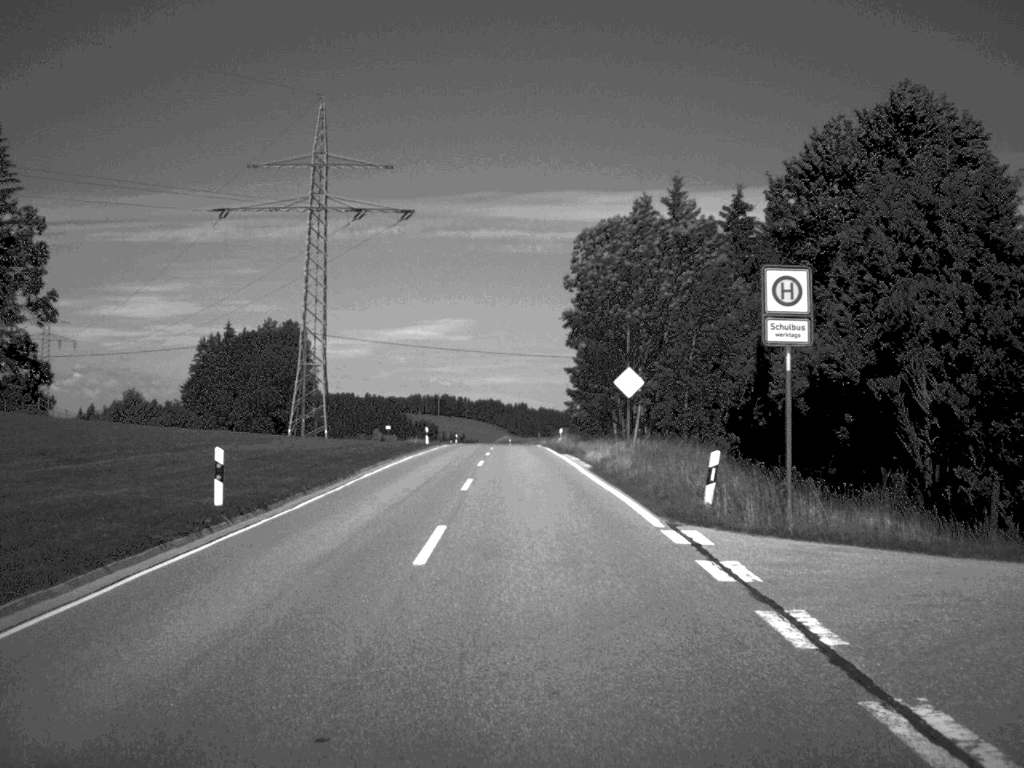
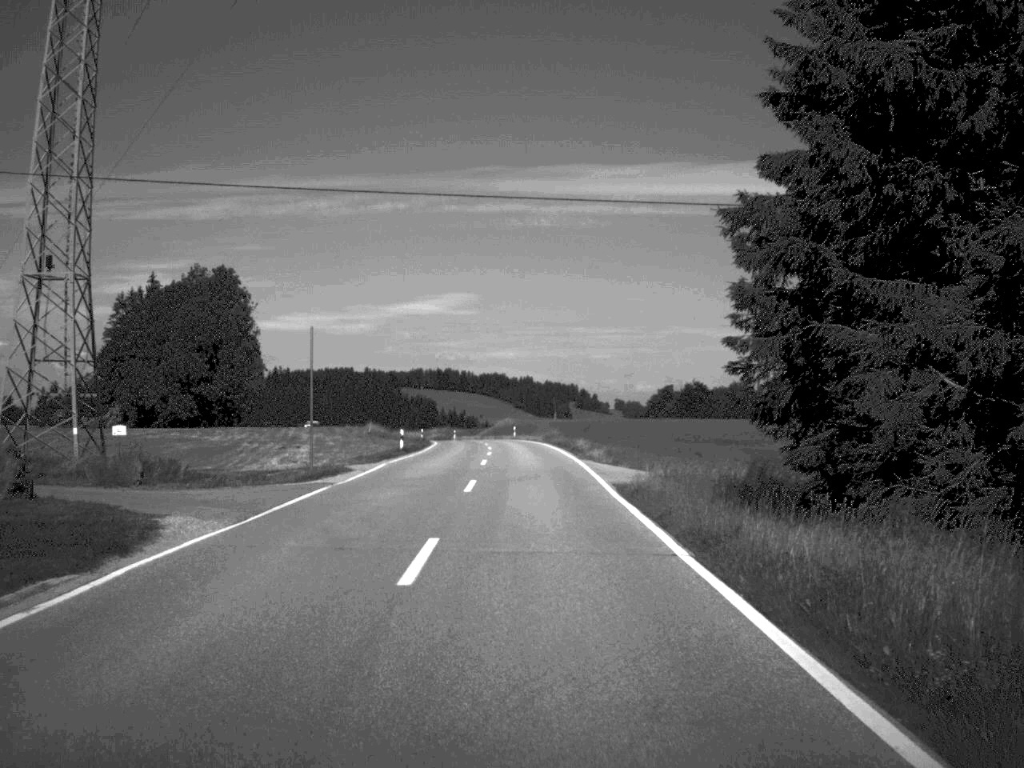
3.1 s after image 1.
(-0.6, +58.9) m; 0°
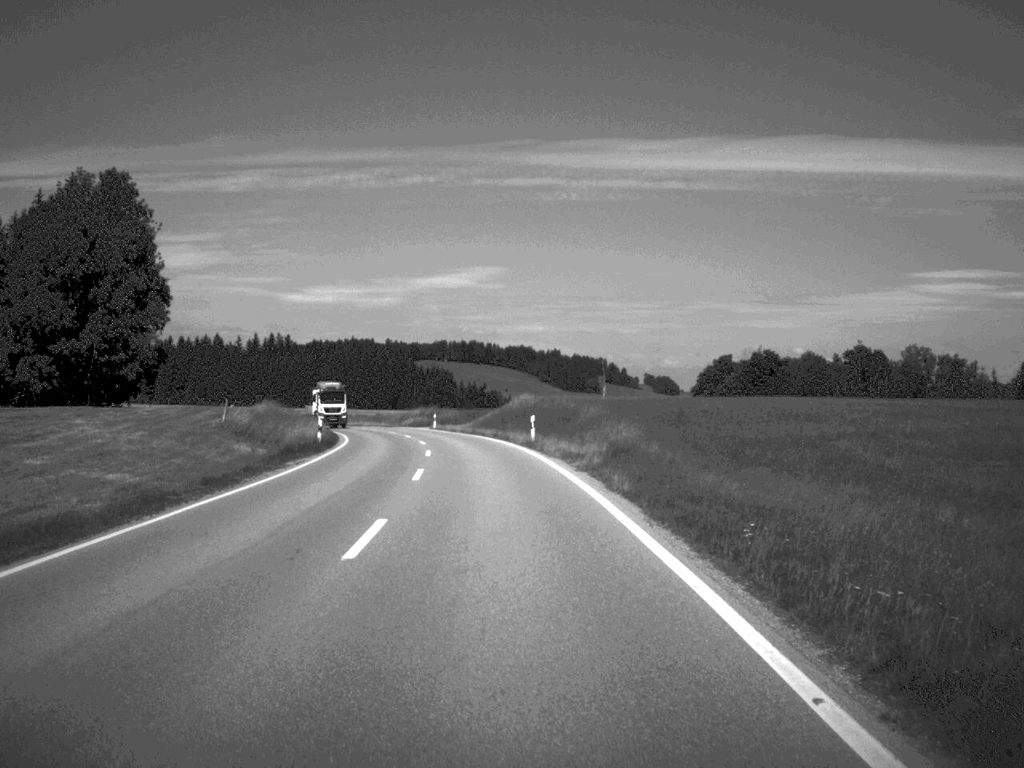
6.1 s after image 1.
(-0.3, +58.8) m; -2°
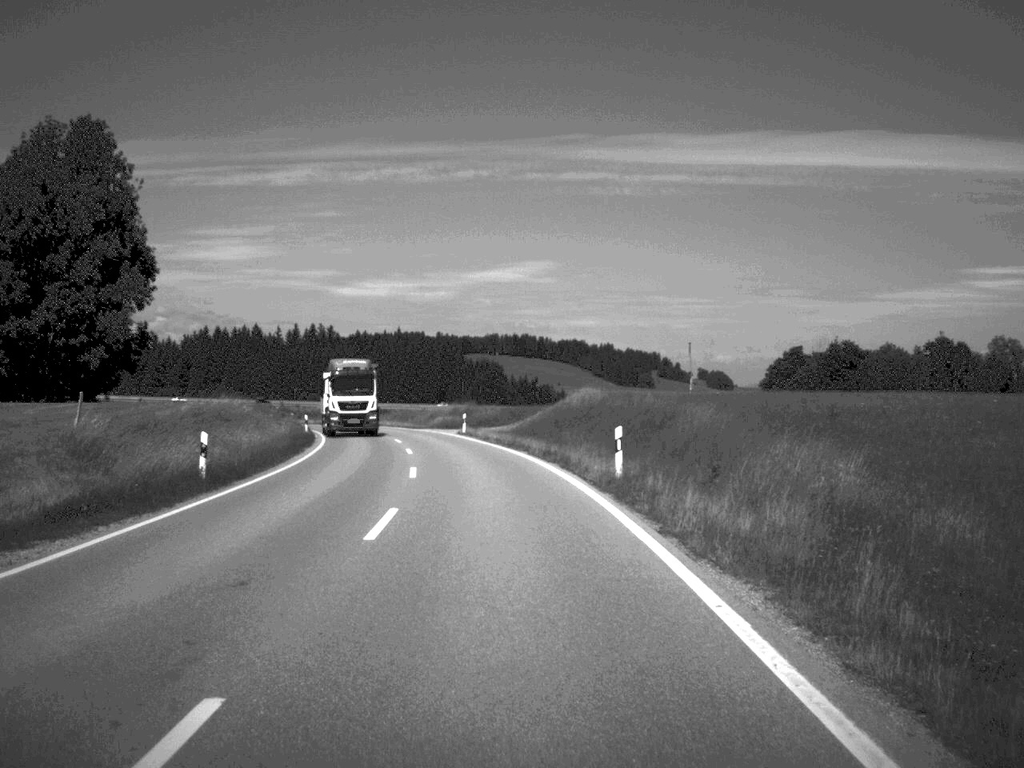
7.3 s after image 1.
(-0.5, +22.2) m; -2°
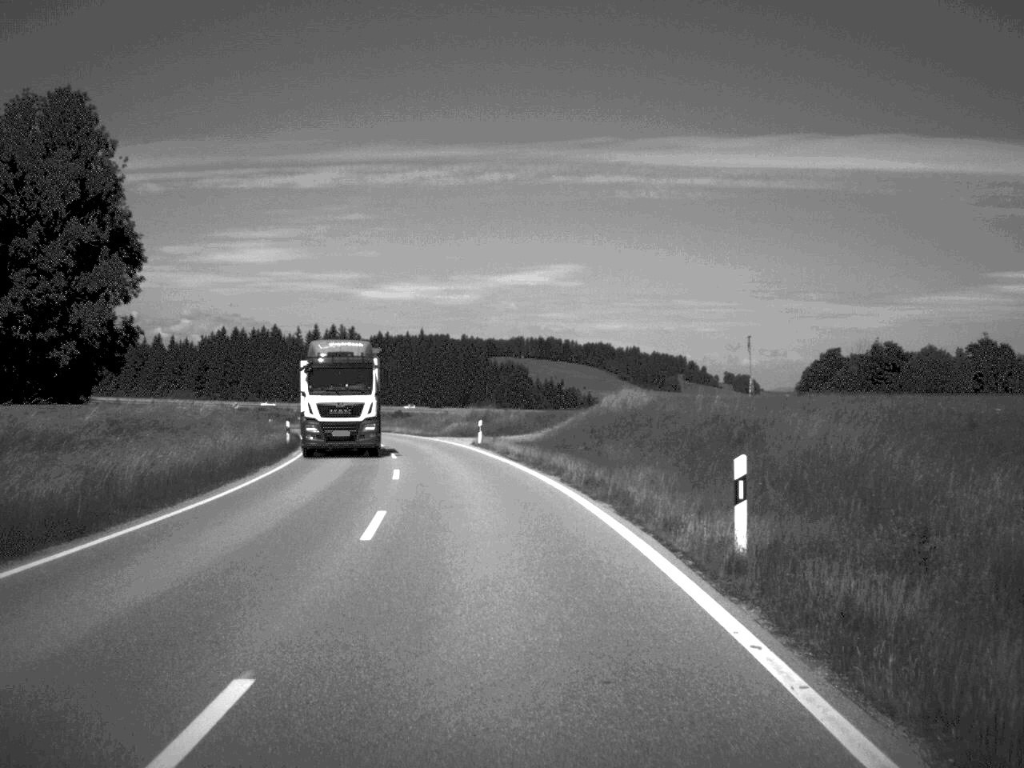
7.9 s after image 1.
(-0.1, +10.9) m; -1°
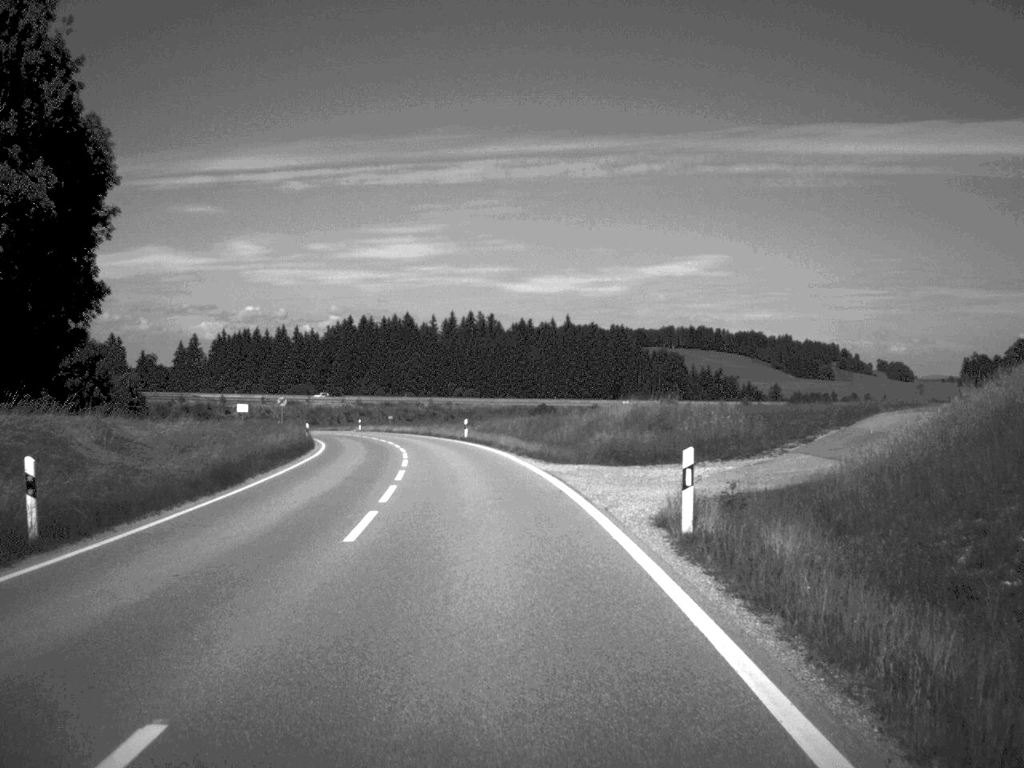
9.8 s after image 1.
(-1.9, +36.1) m; -7°
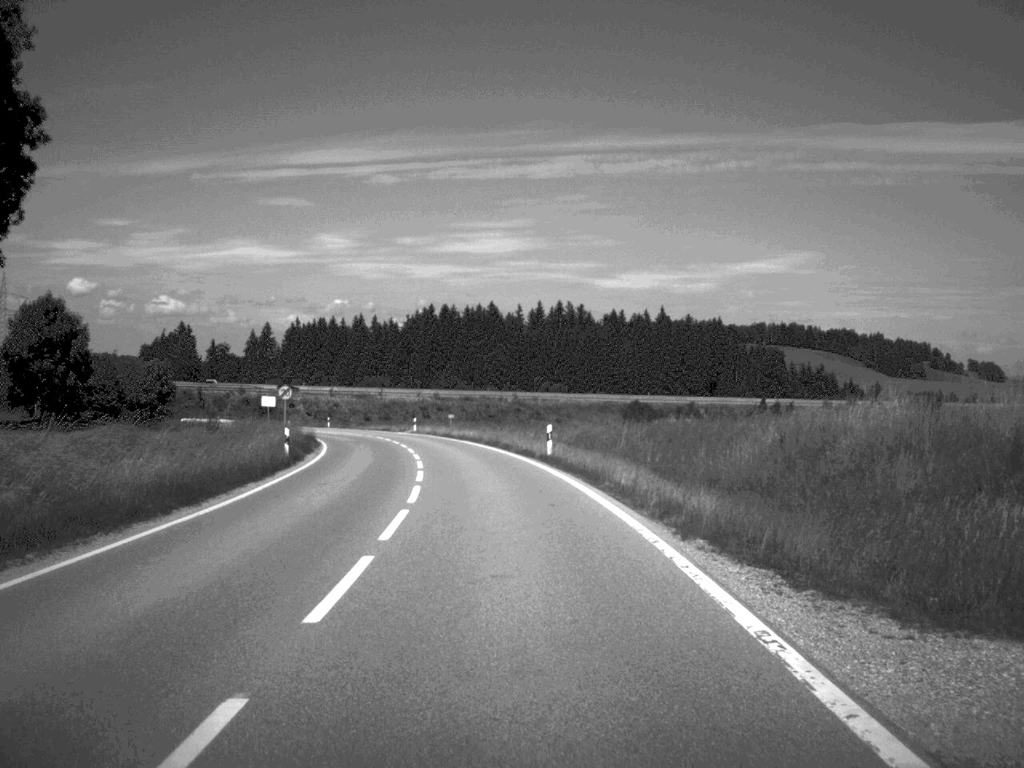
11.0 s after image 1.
(-0.9, +23.9) m; -4°
